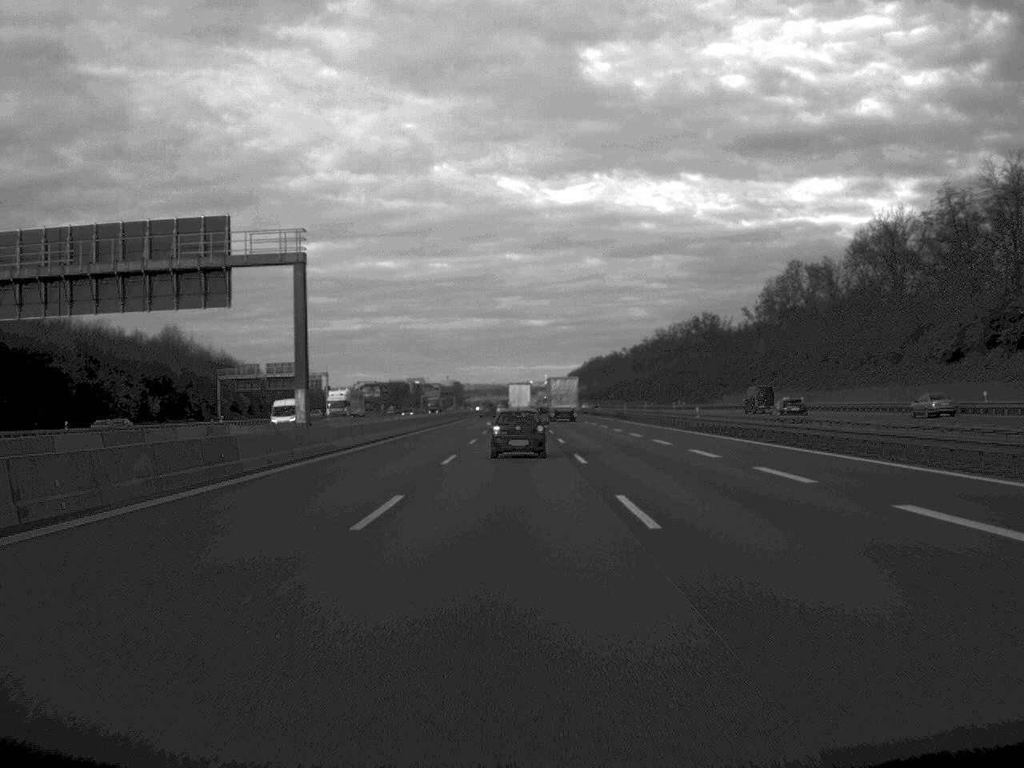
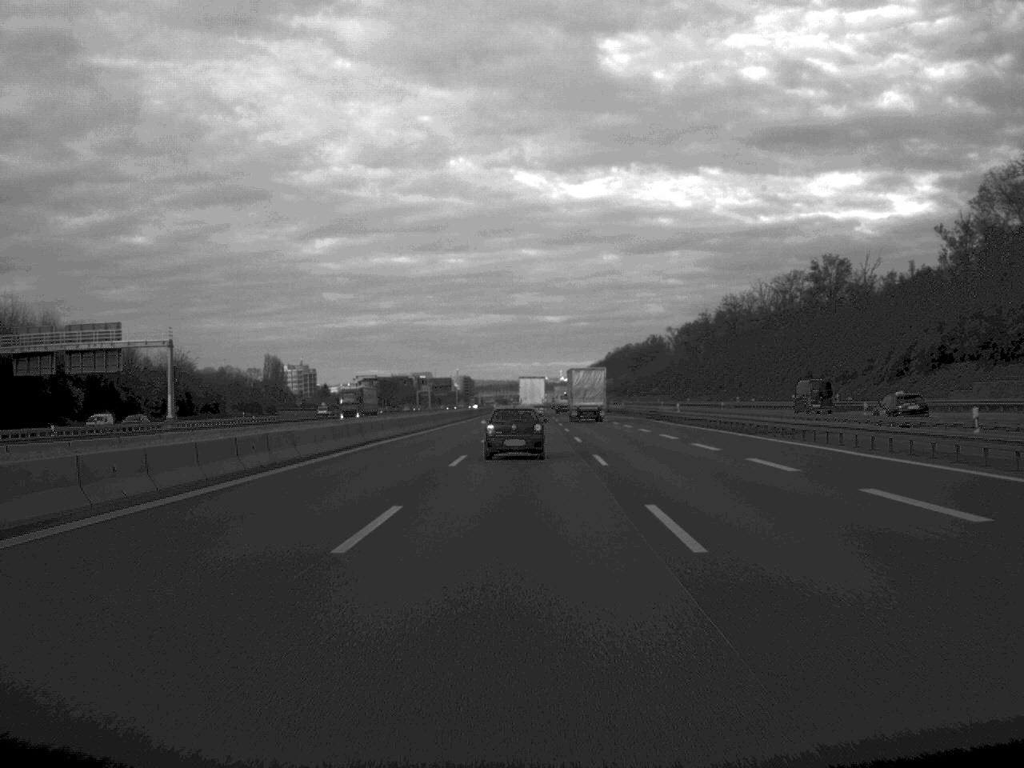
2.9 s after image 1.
(-0.5, +91.5) m; -1°
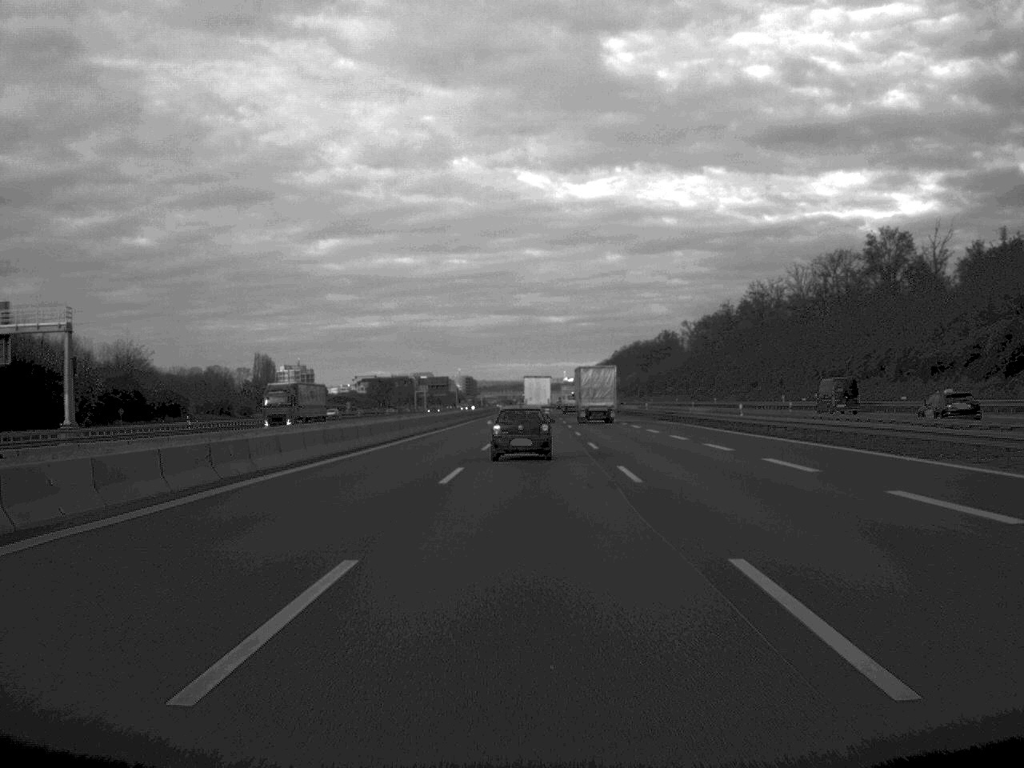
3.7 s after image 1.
(0.0, +25.2) m; 0°
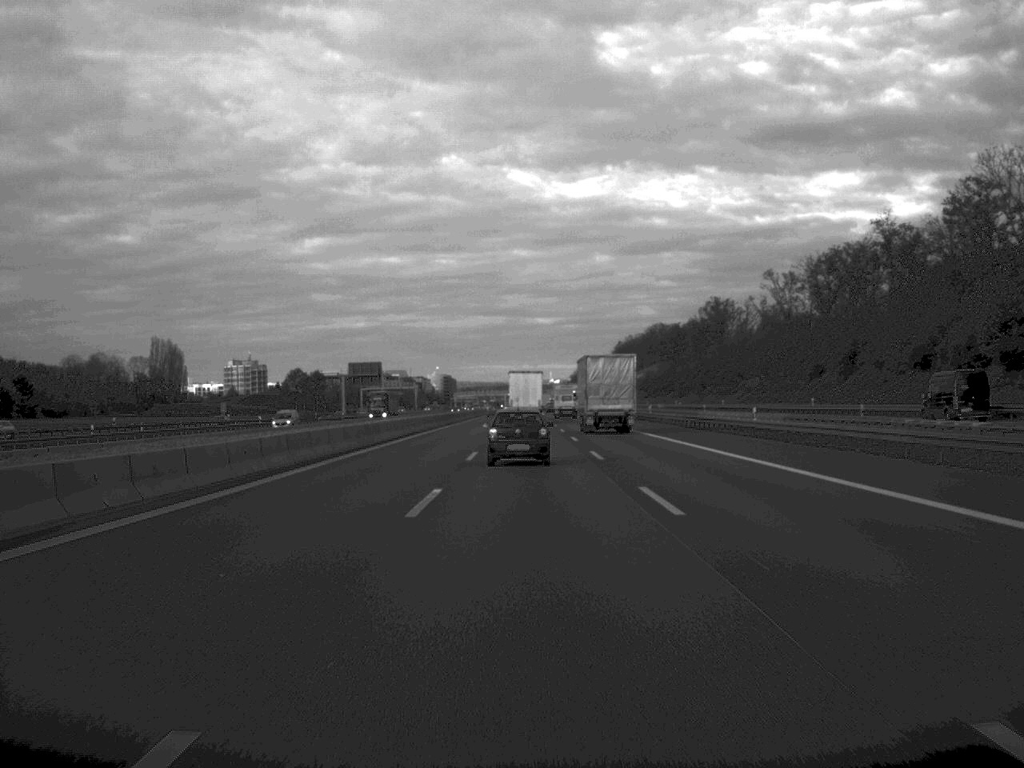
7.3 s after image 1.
(+0.9, +113.4) m; +1°
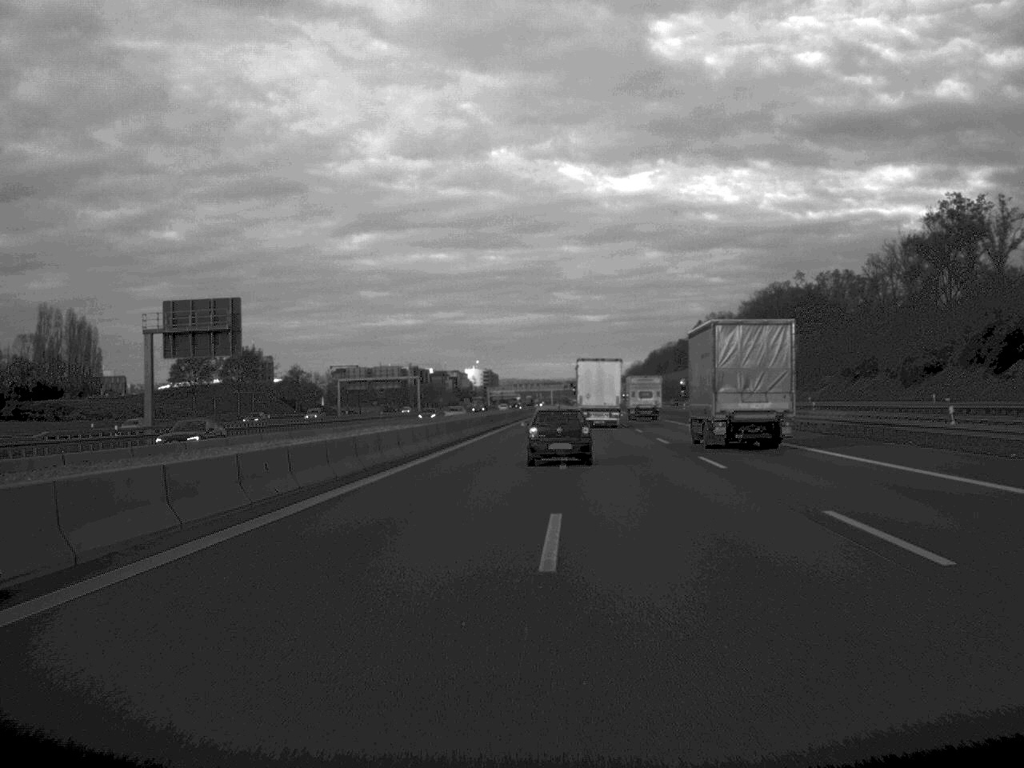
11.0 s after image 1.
(-1.7, +113.3) m; -2°
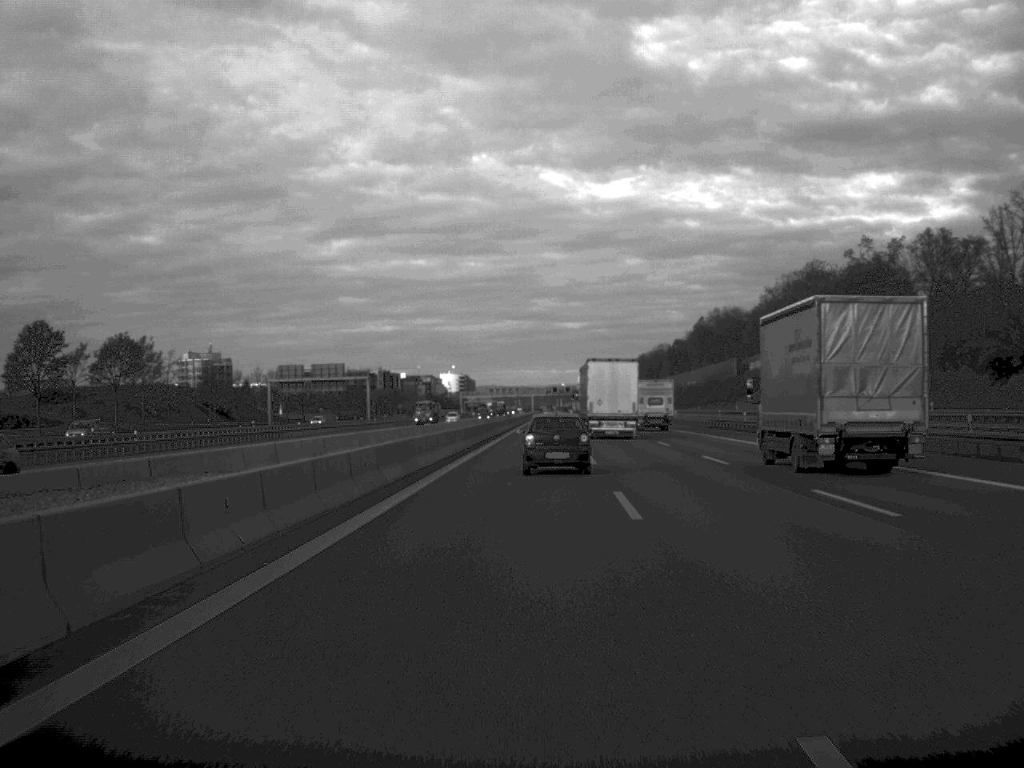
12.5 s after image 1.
(+0.3, +47.7) m; +1°
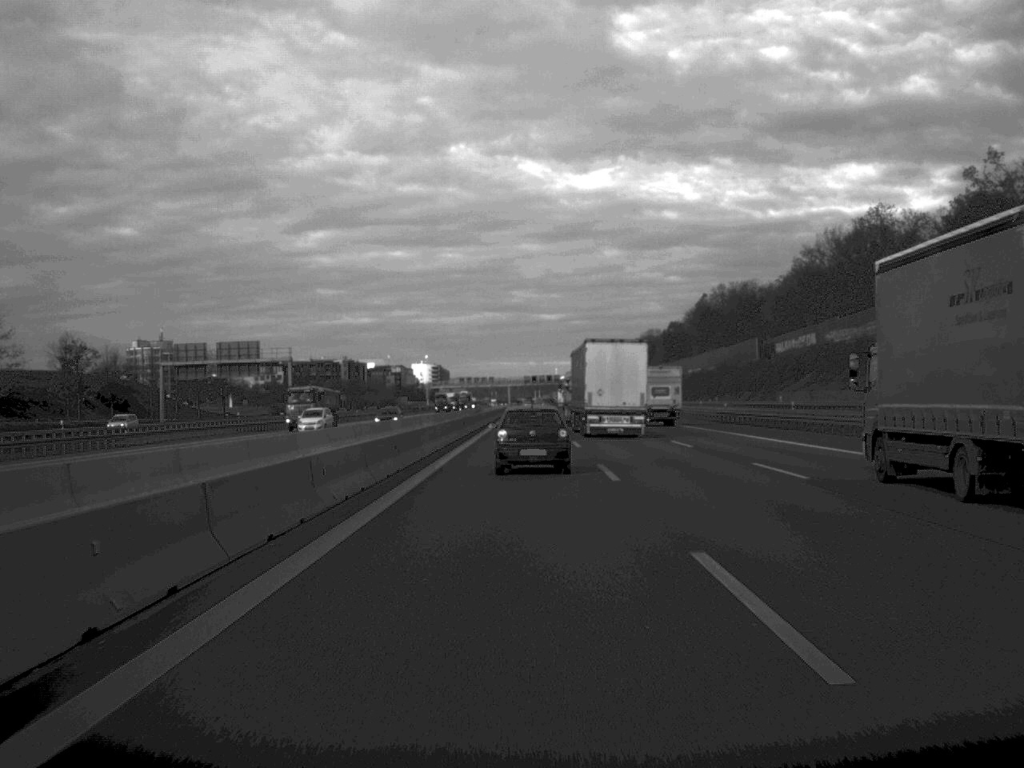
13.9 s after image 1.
(+0.4, +46.2) m; +1°
